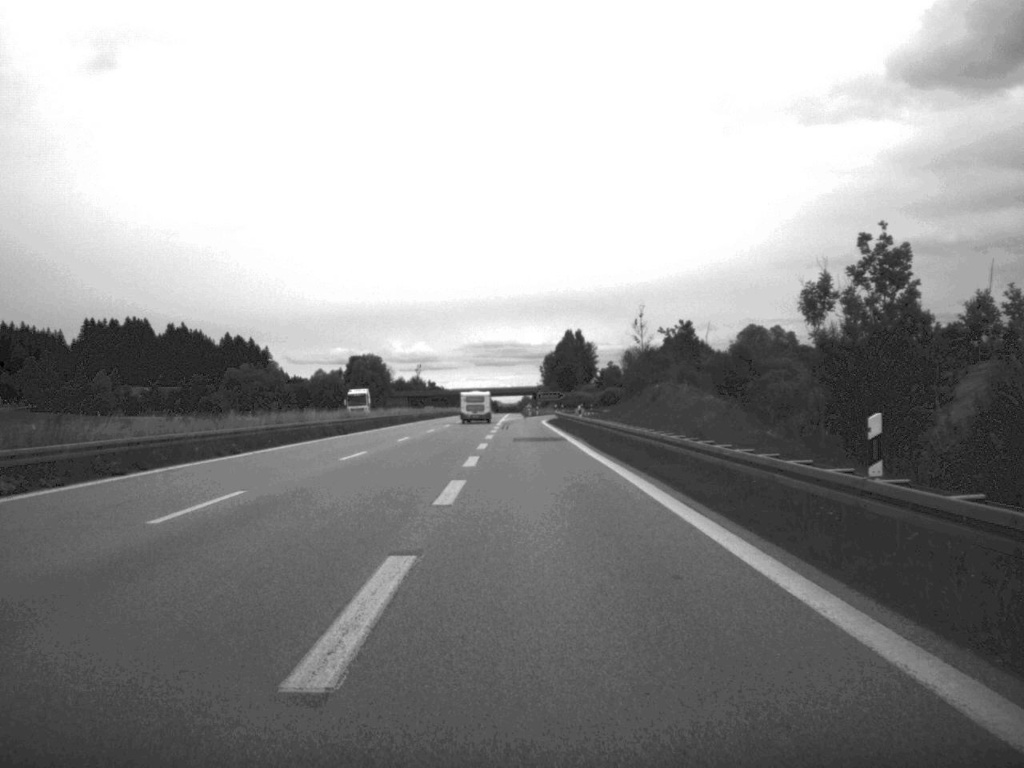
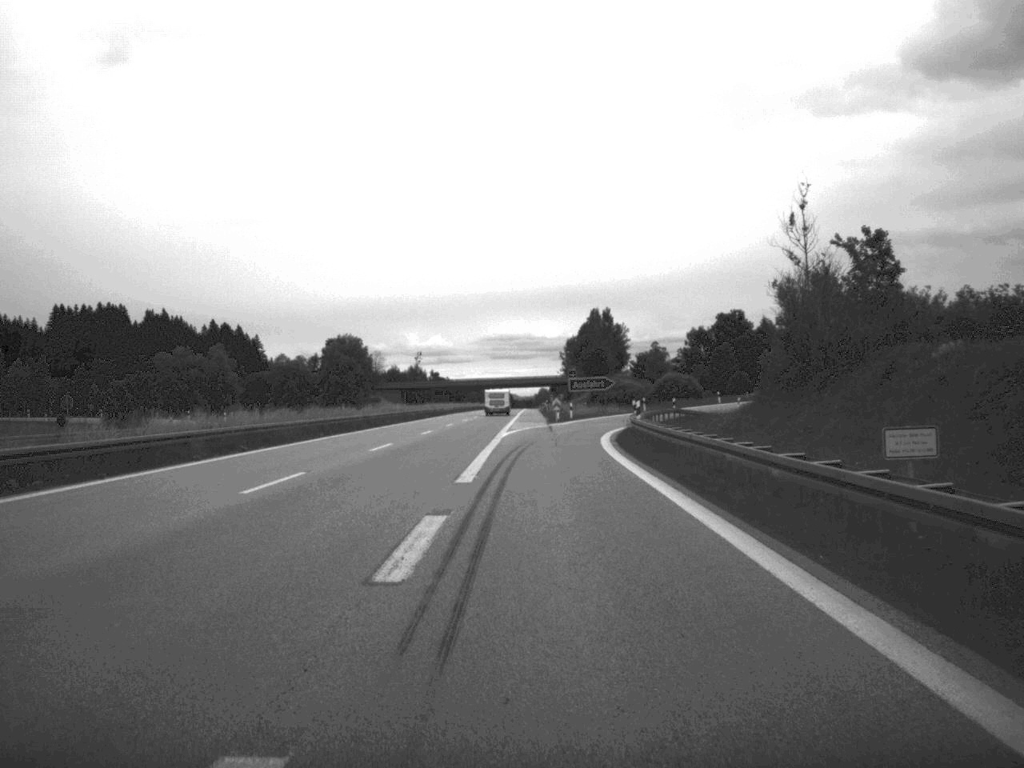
(-0.6, +66.2) m; -1°
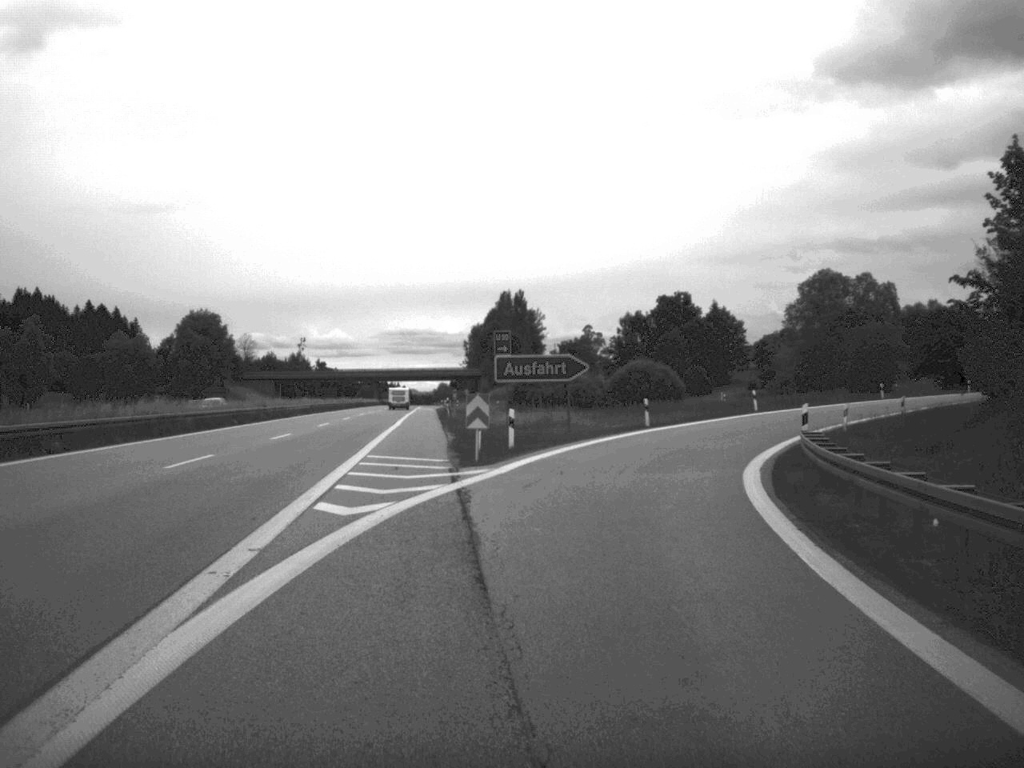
(+0.7, +48.4) m; +4°
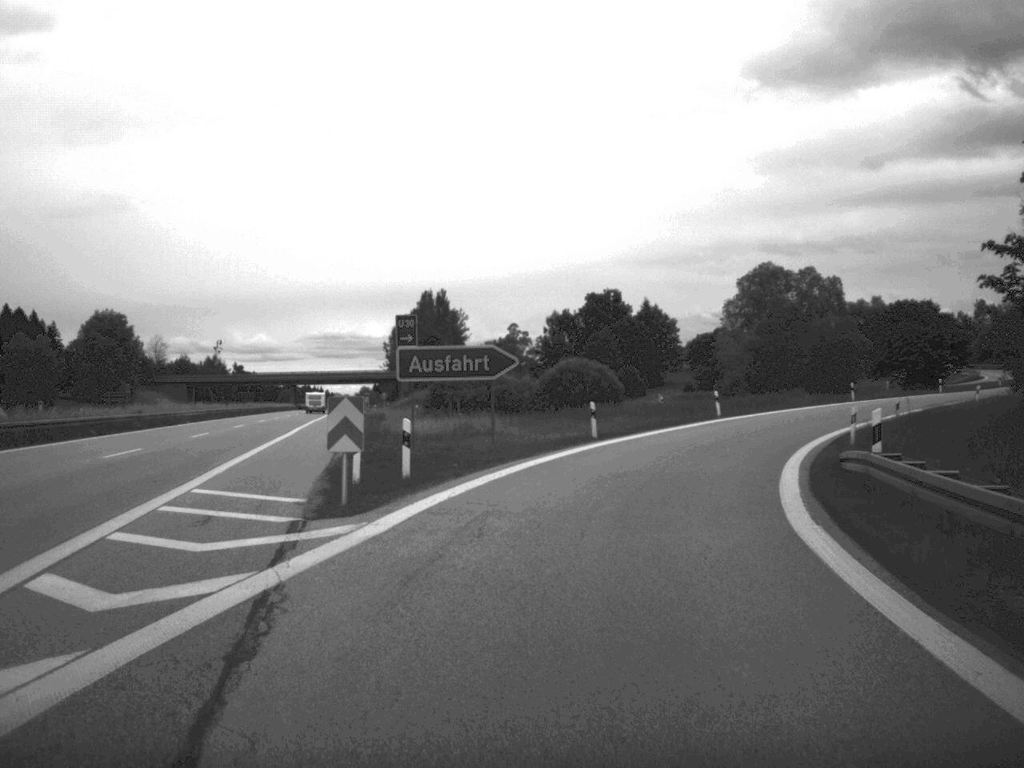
(+0.3, +10.6) m; +3°
